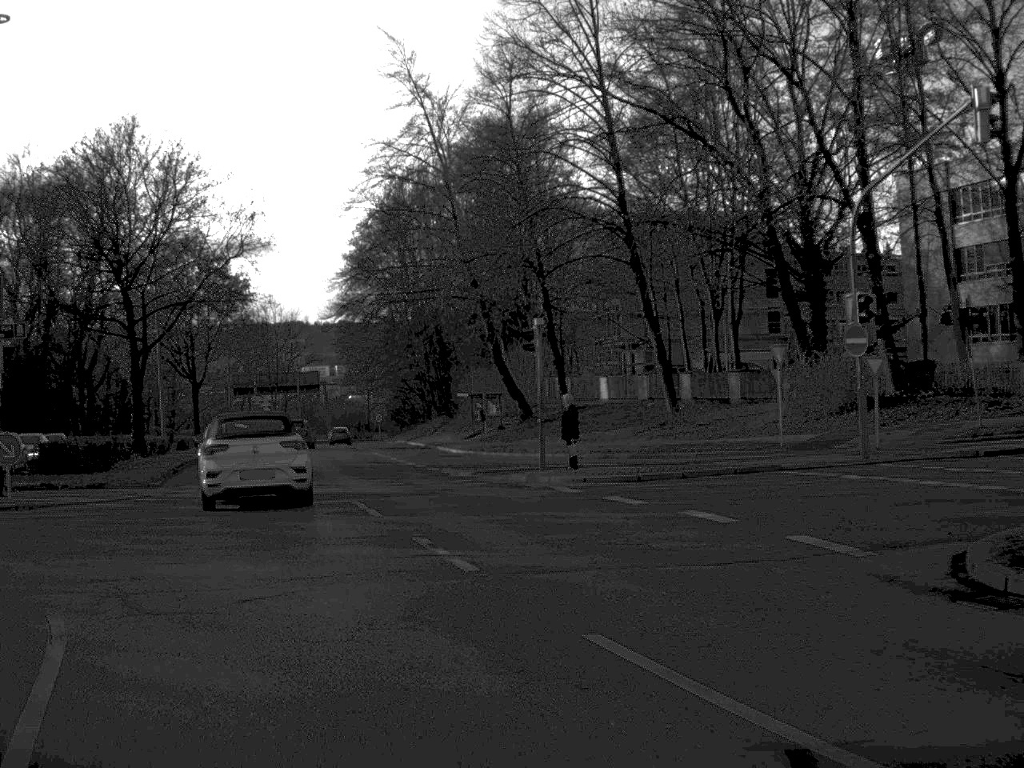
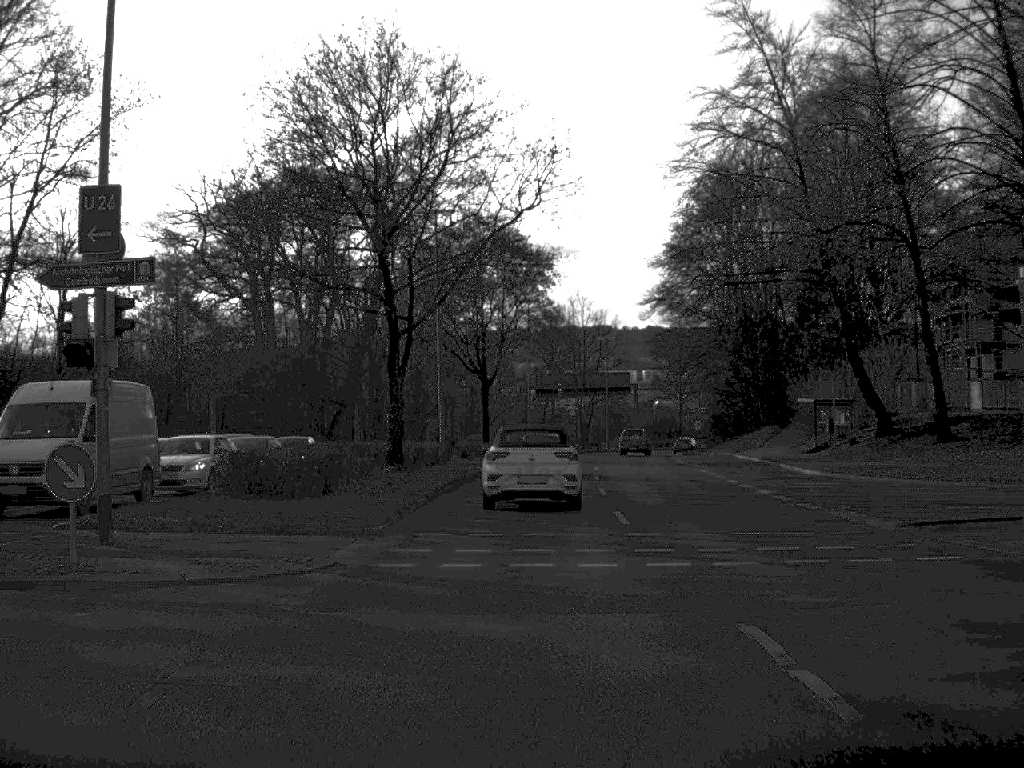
(-1.7, +11.3) m; -13°
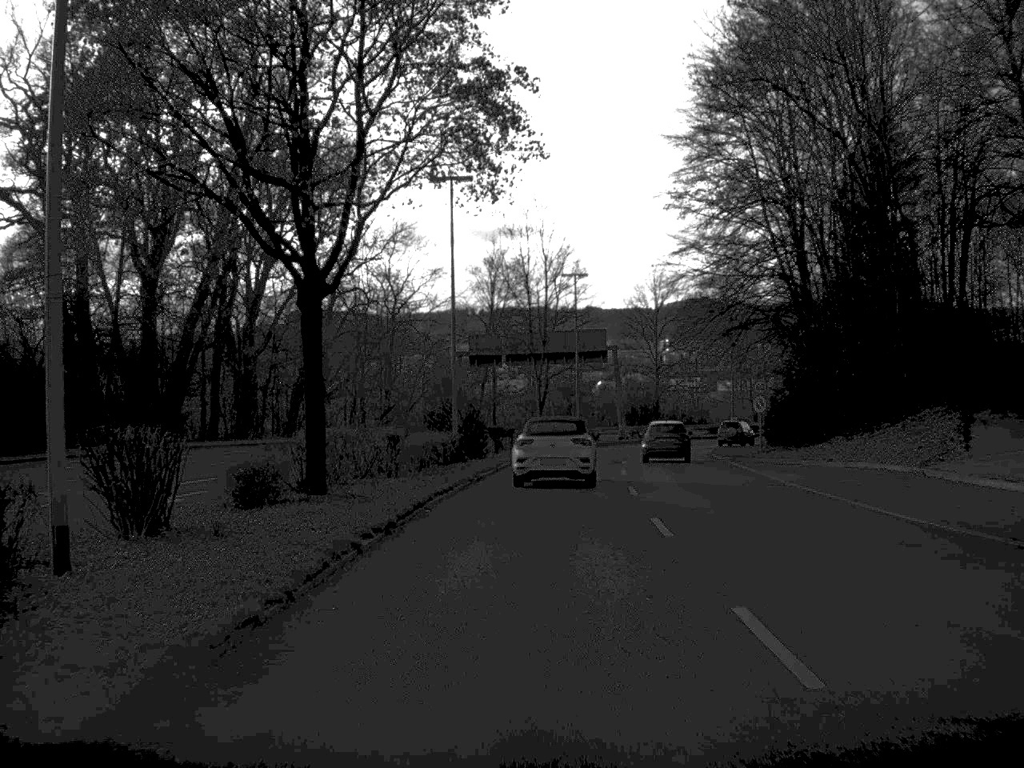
(+0.5, +39.3) m; +3°
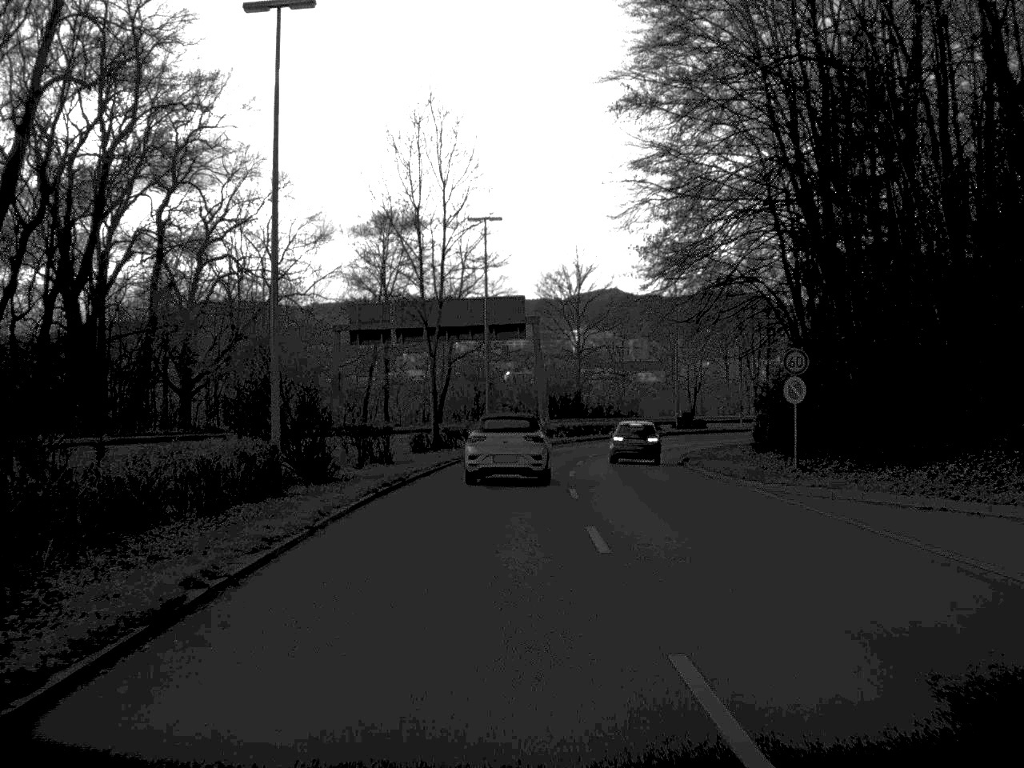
(+0.6, +19.7) m; +4°
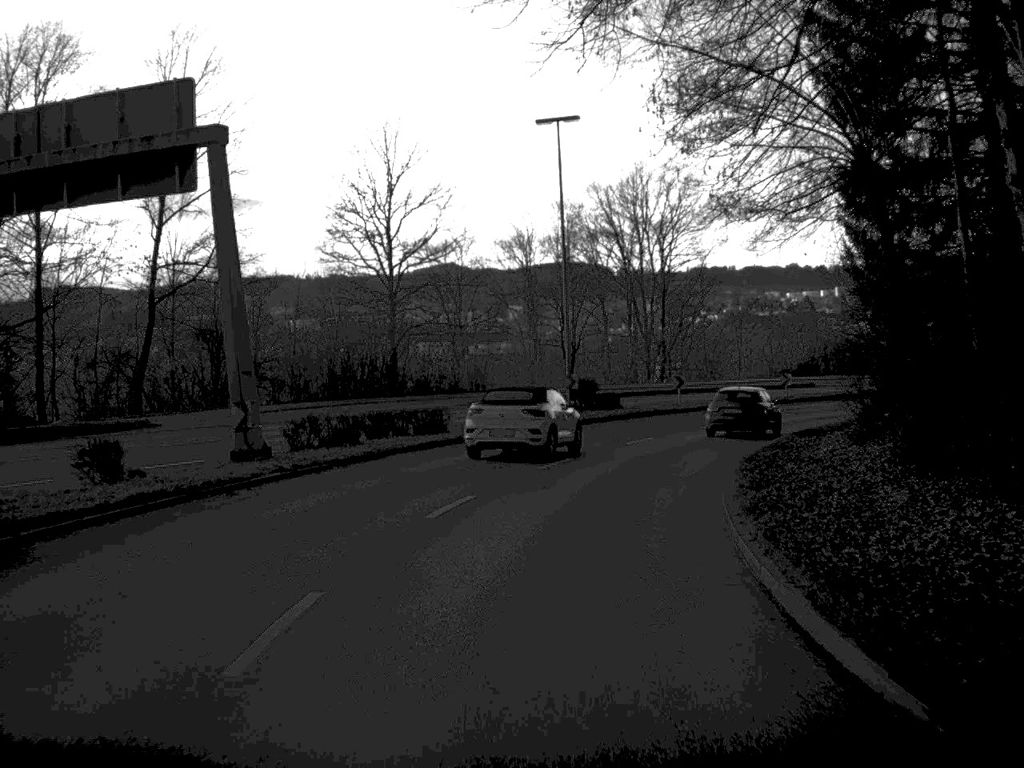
(+3.0, +42.2) m; +7°
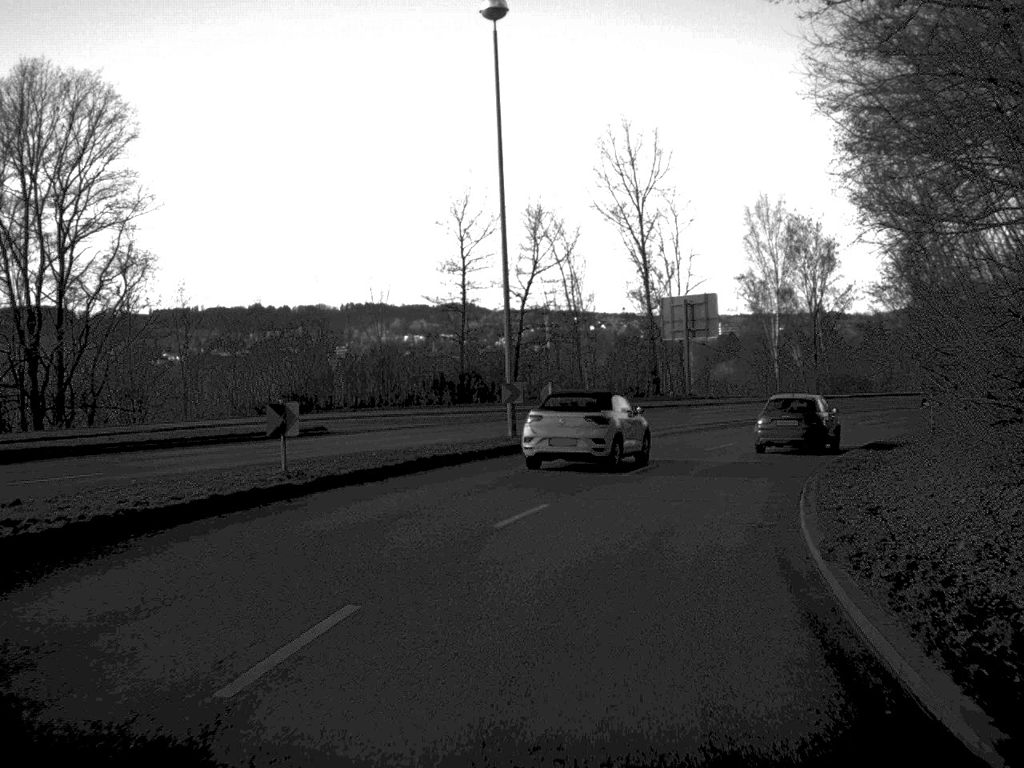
(+7.6, +41.1) m; +24°
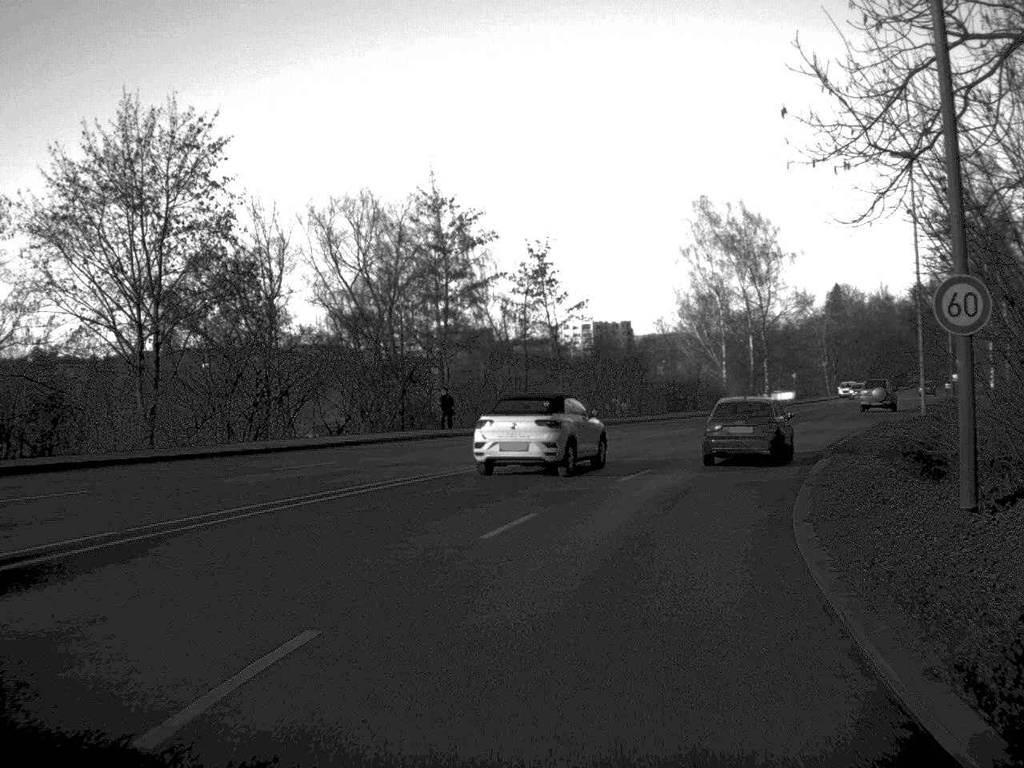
(+15.0, +48.1) m; +34°
